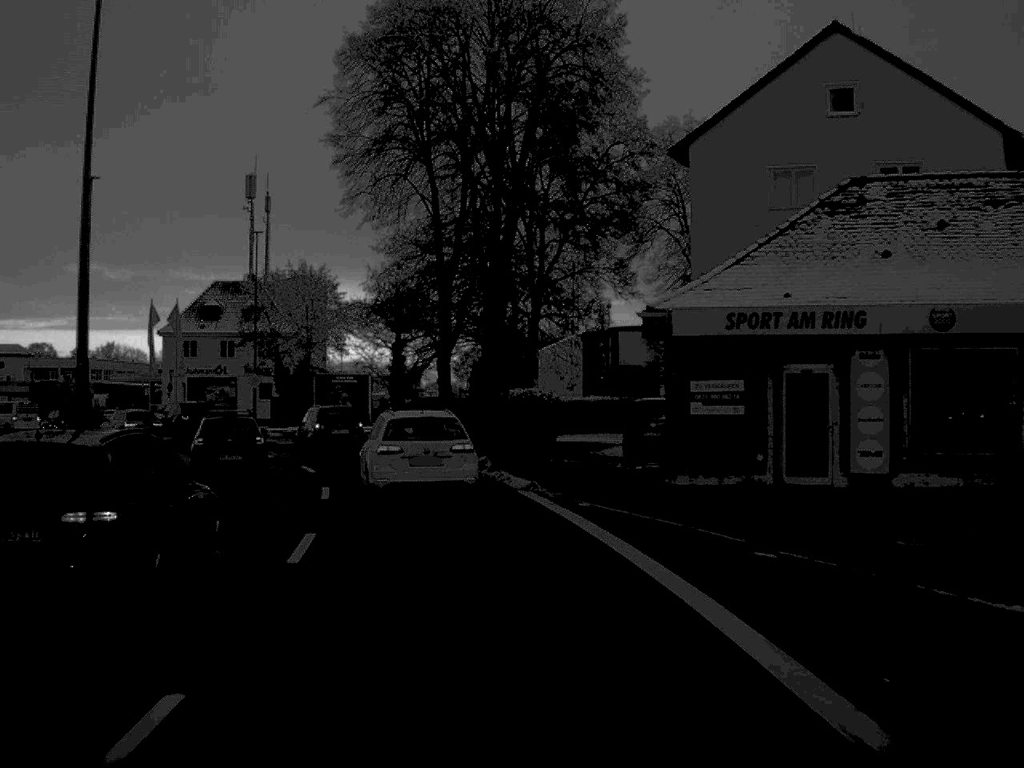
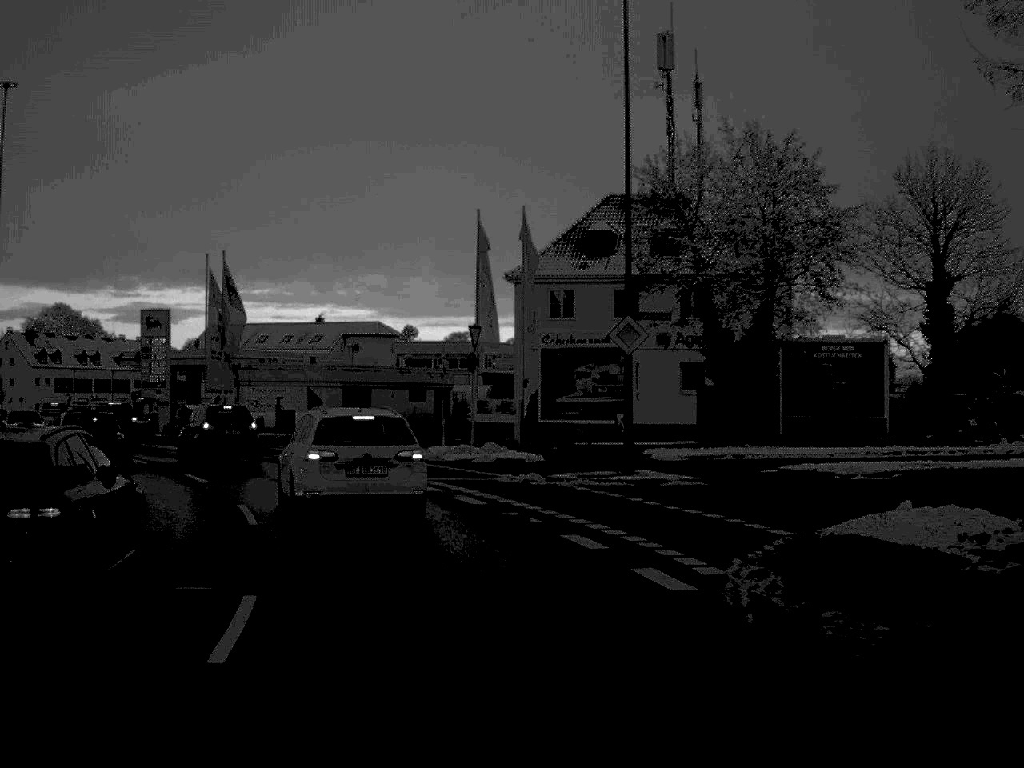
(-6.6, +40.5) m; -21°
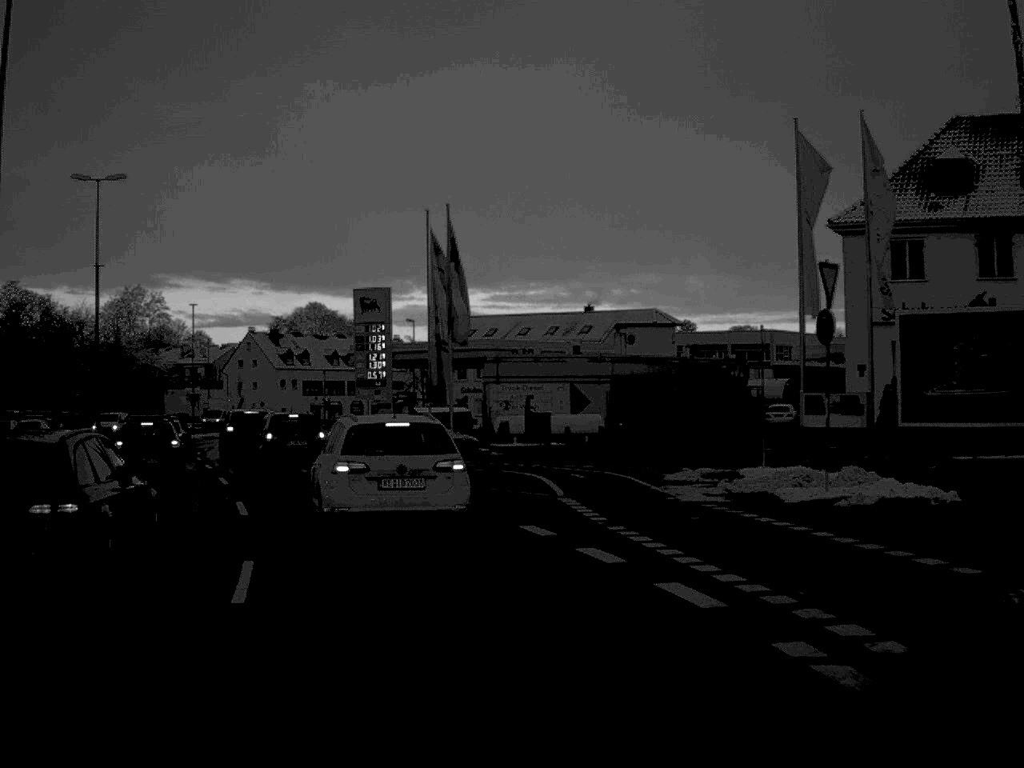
(-1.6, +15.3) m; -12°
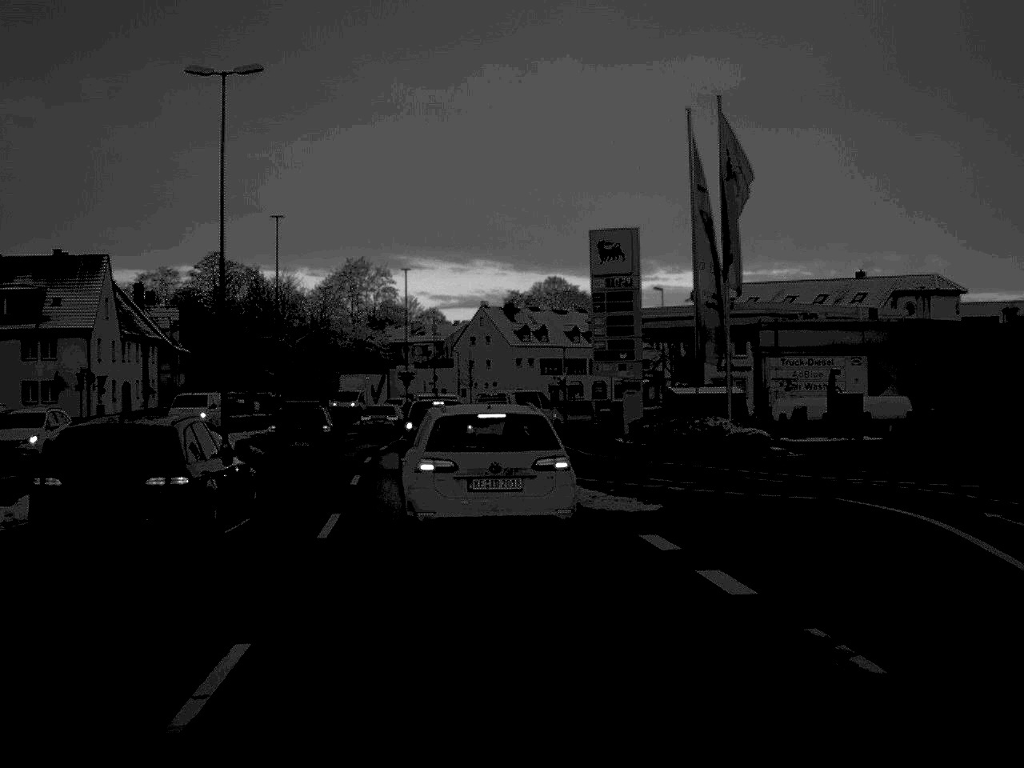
(-1.4, +13.9) m; -11°
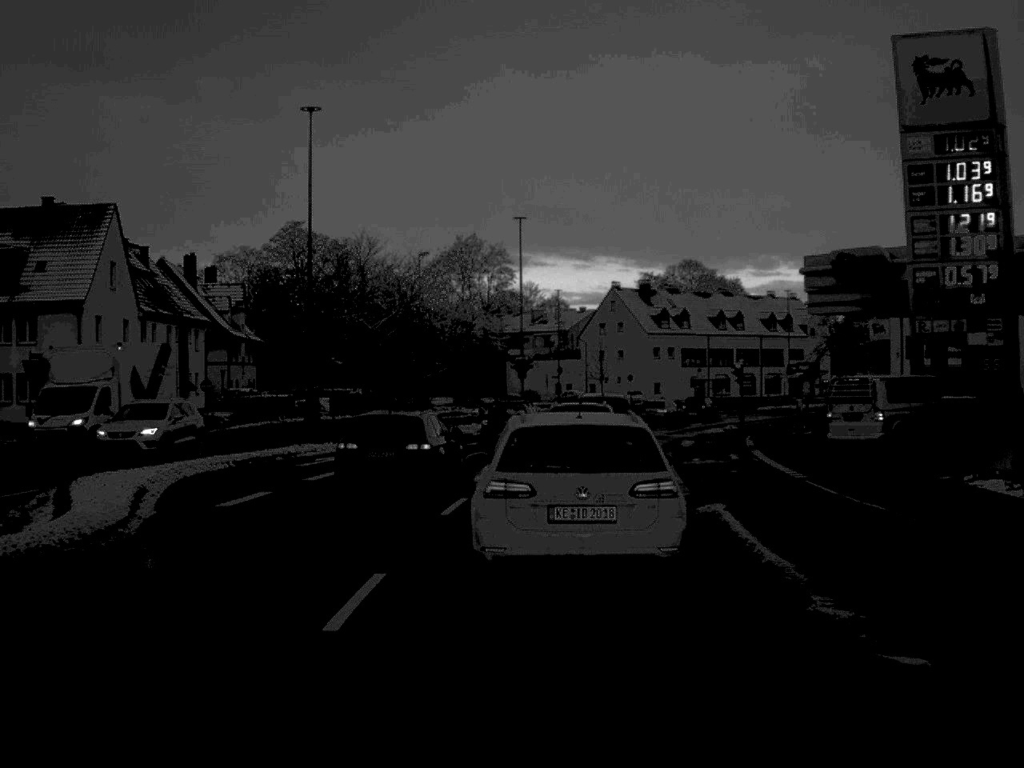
(-1.6, +23.3) m; -5°
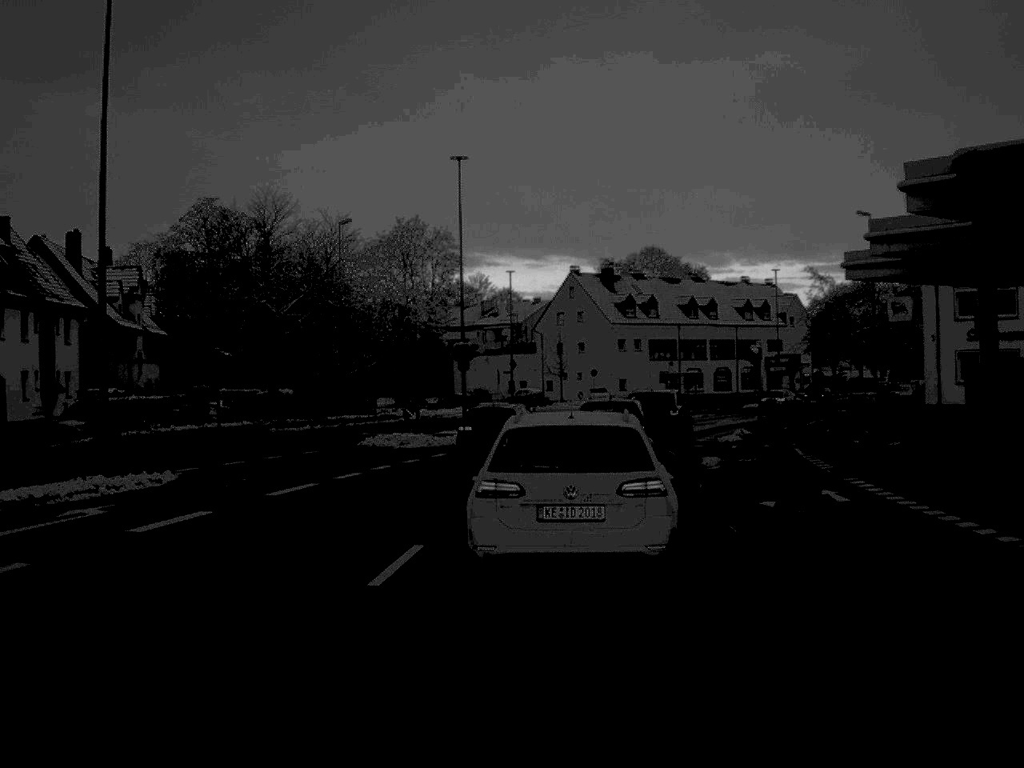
(+0.3, +15.6) m; +2°
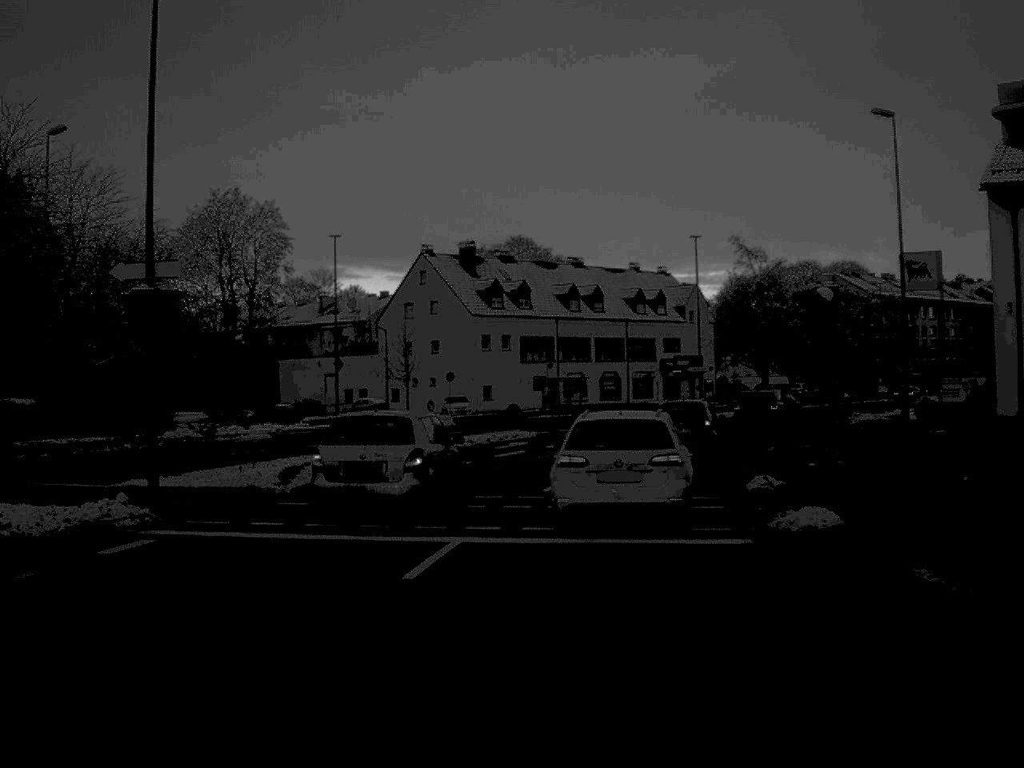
(+1.4, +26.0) m; +6°
